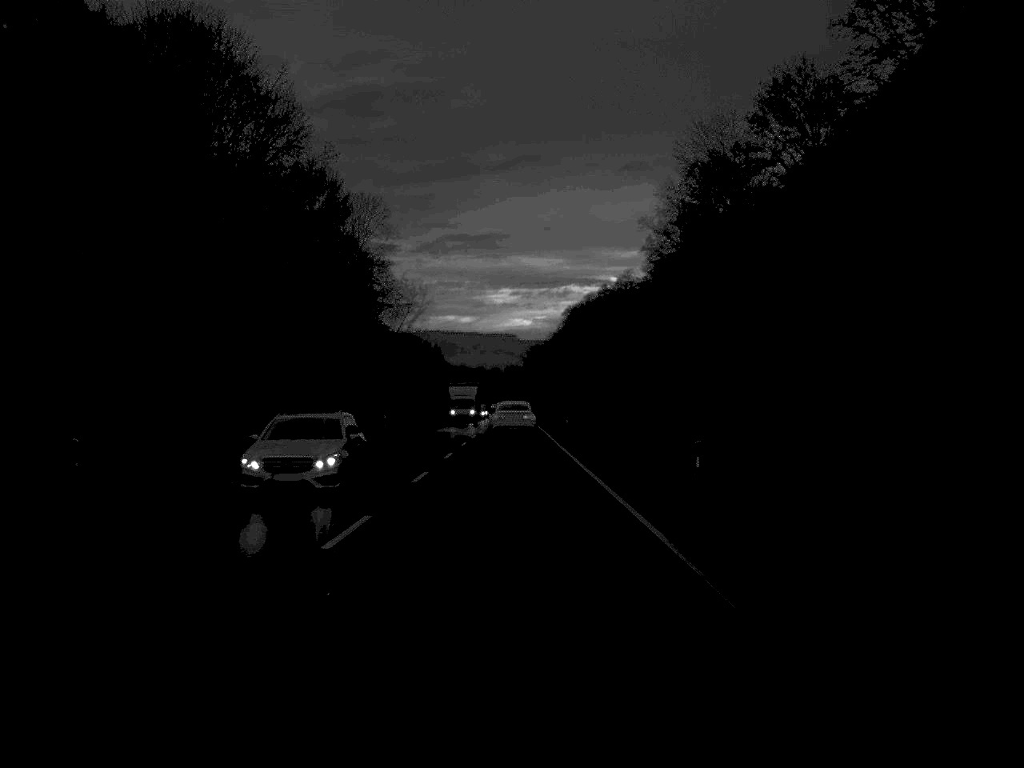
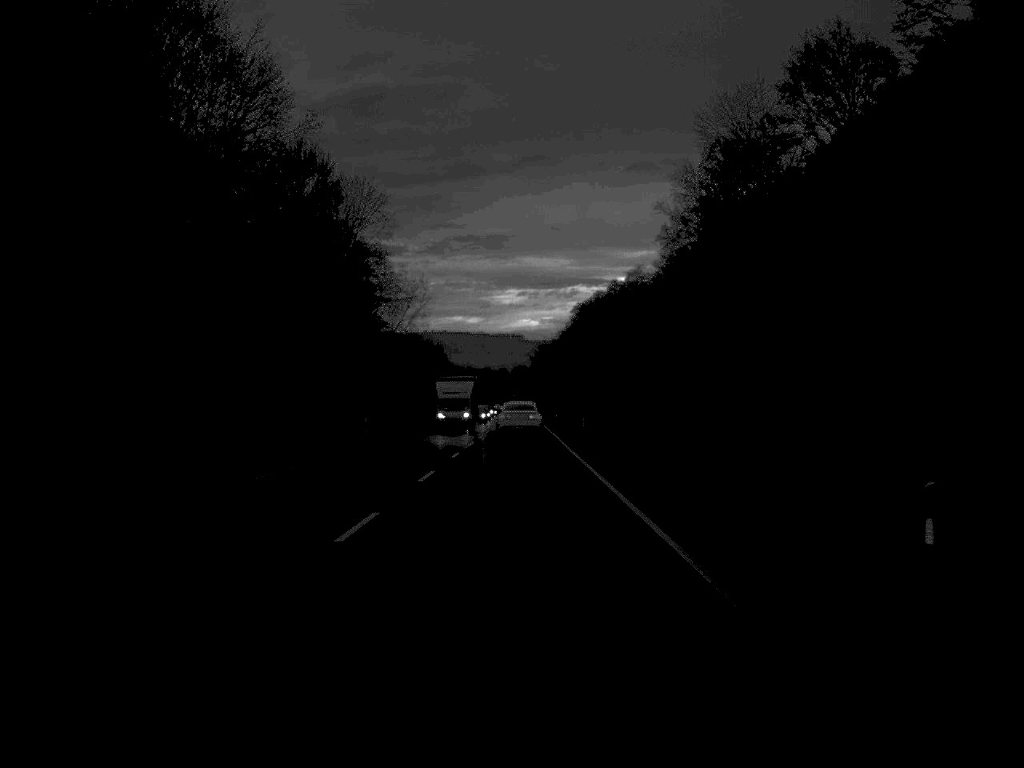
(0.0, +11.4) m; 0°
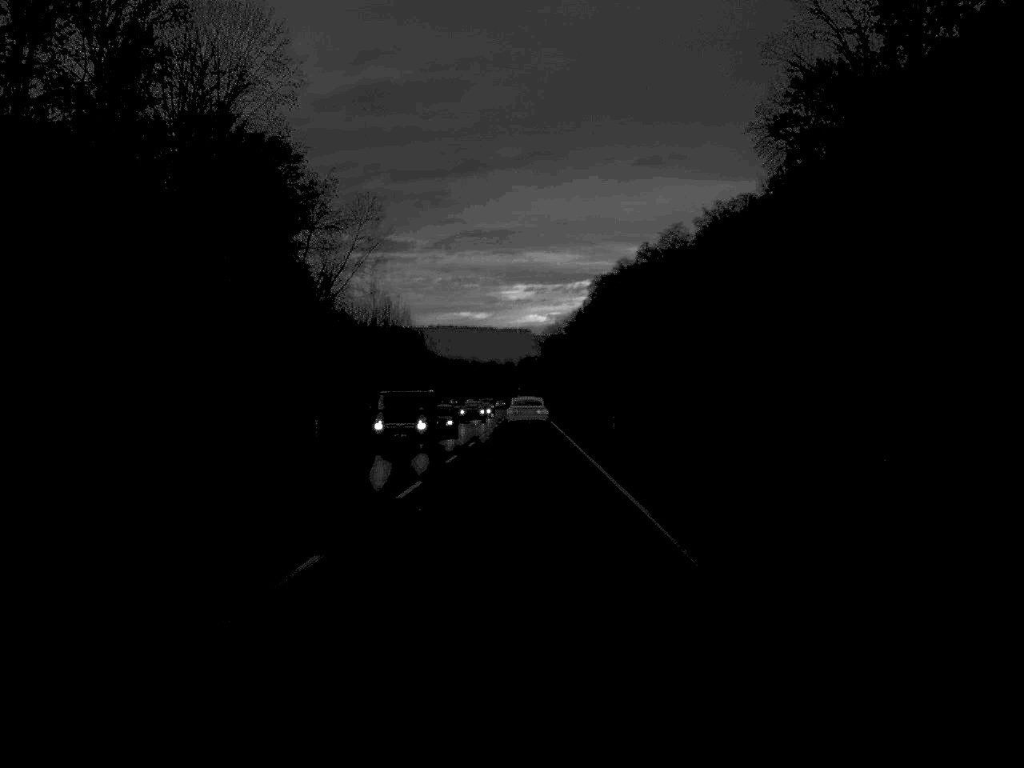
(-0.1, +65.2) m; 0°
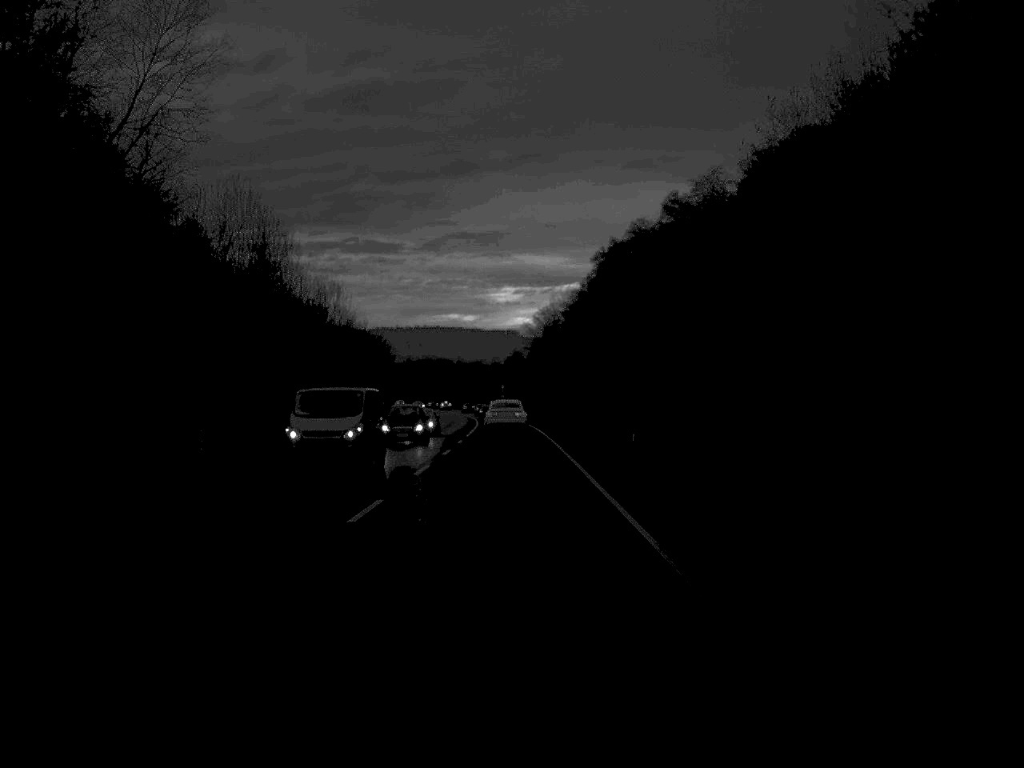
(+0.3, +63.4) m; +1°
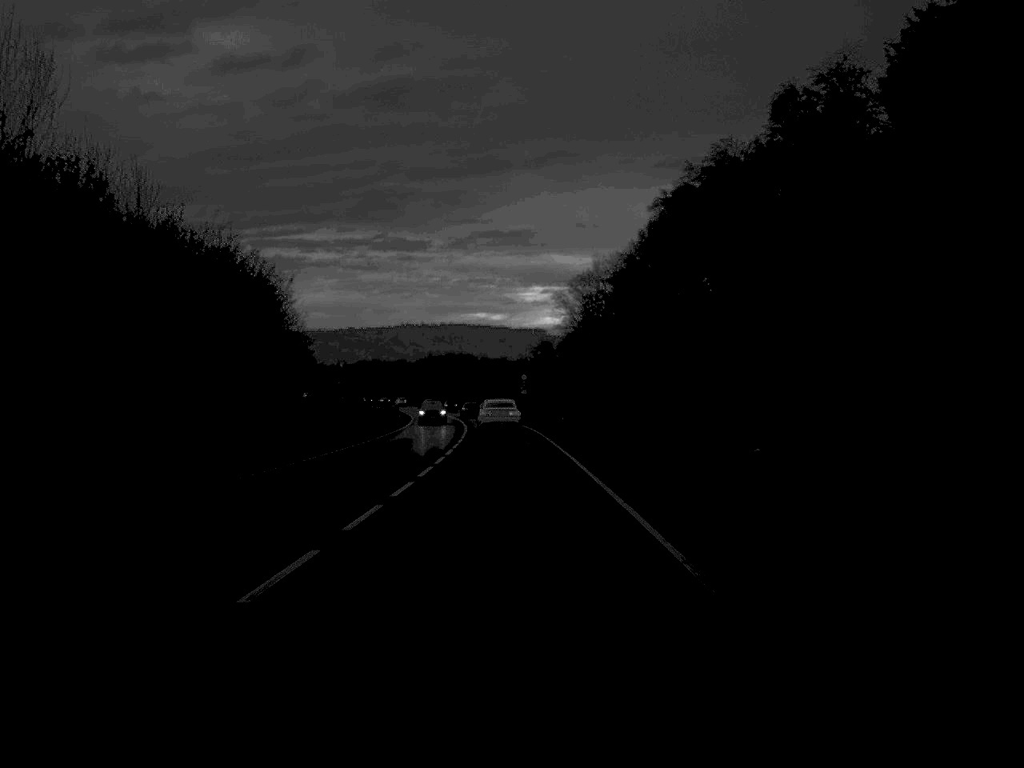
(-0.6, +64.4) m; -1°
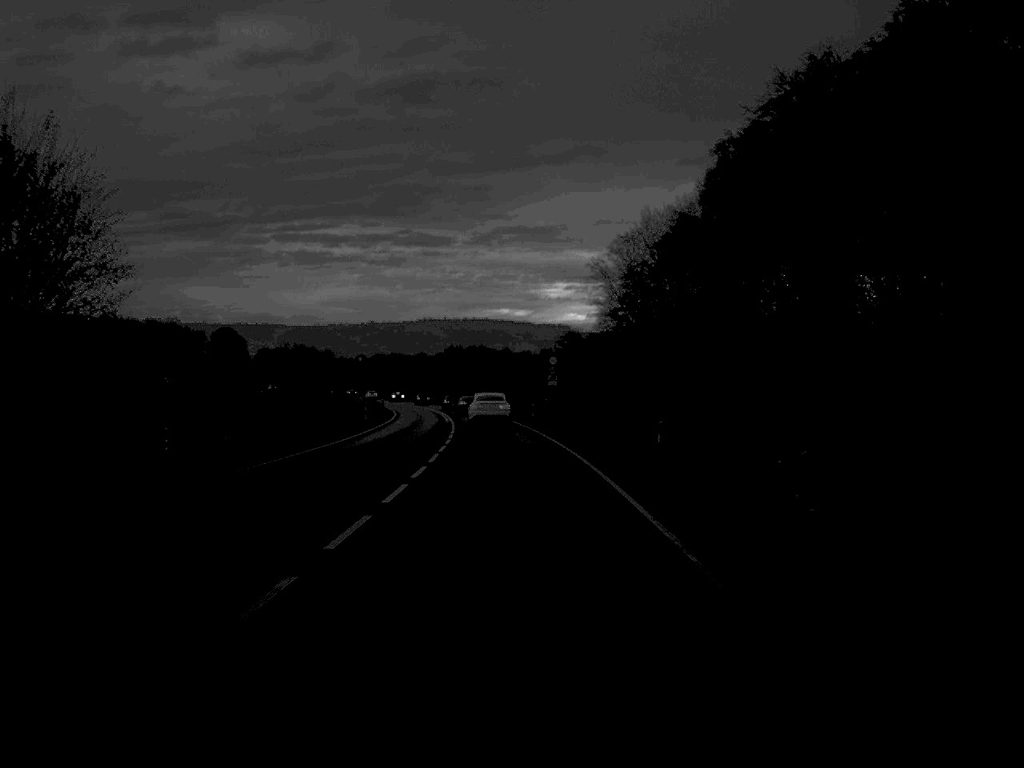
(-0.3, +38.1) m; -1°
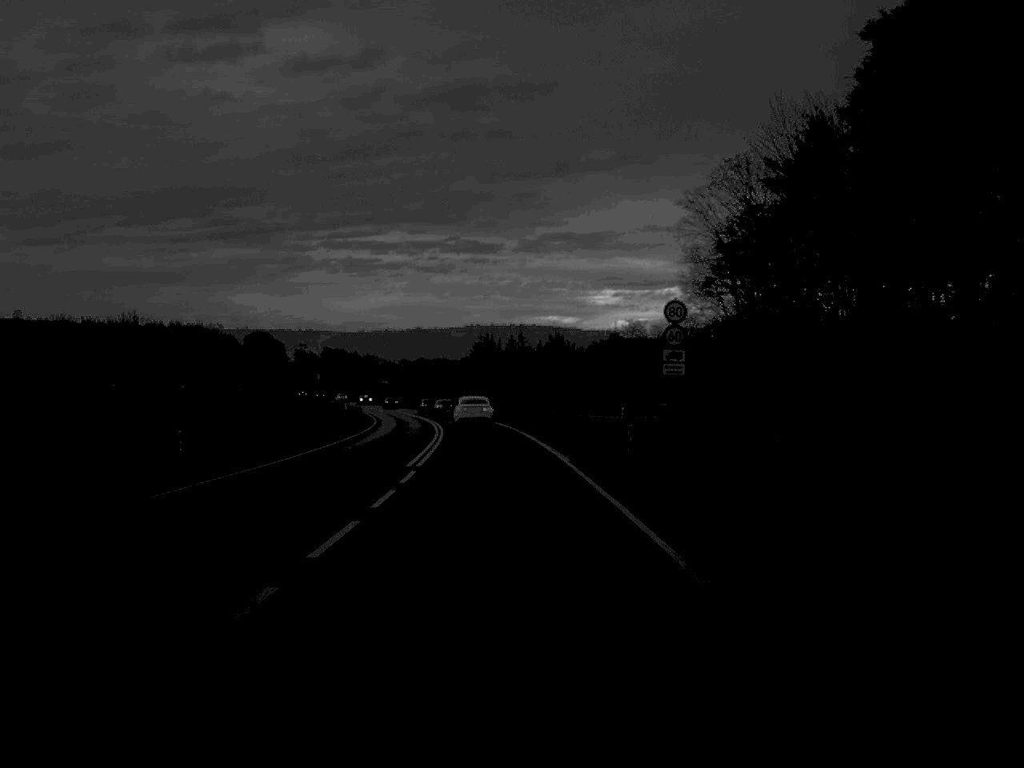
(-0.7, +47.6) m; -2°
